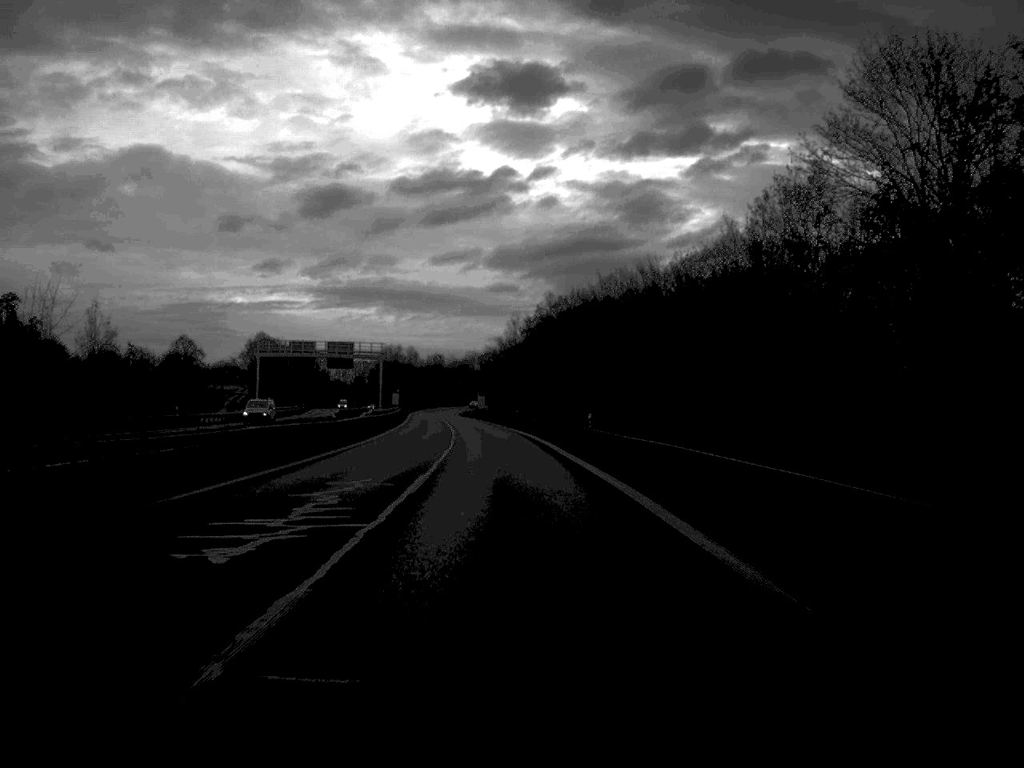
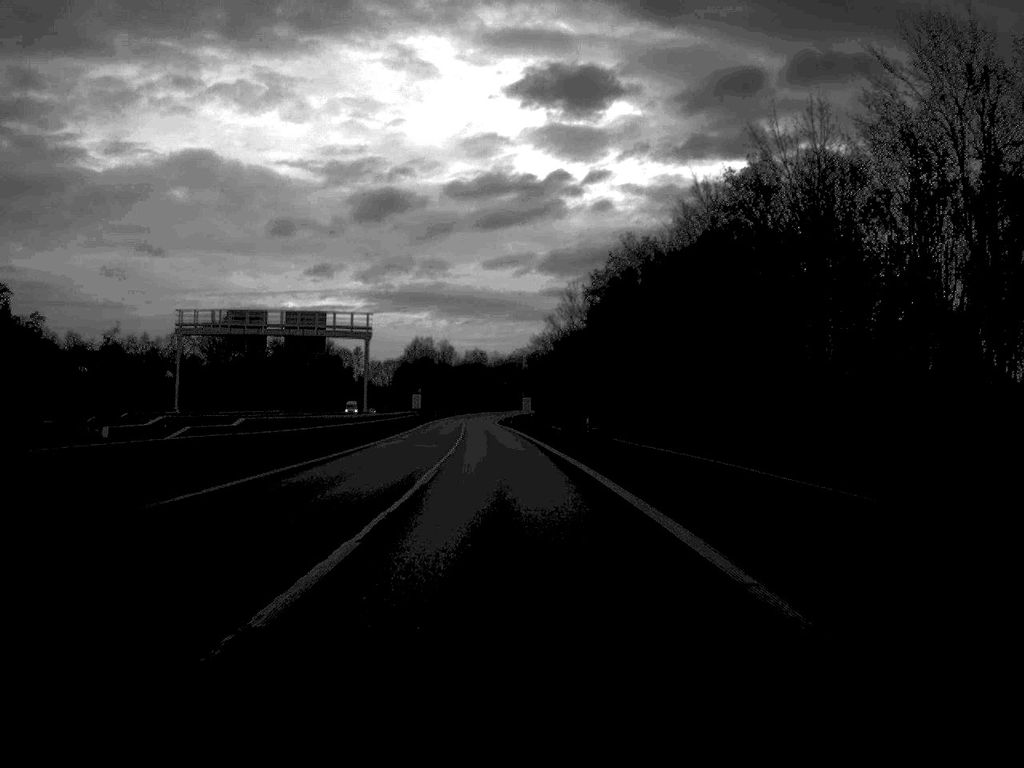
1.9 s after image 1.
(-1.0, +49.9) m; -2°
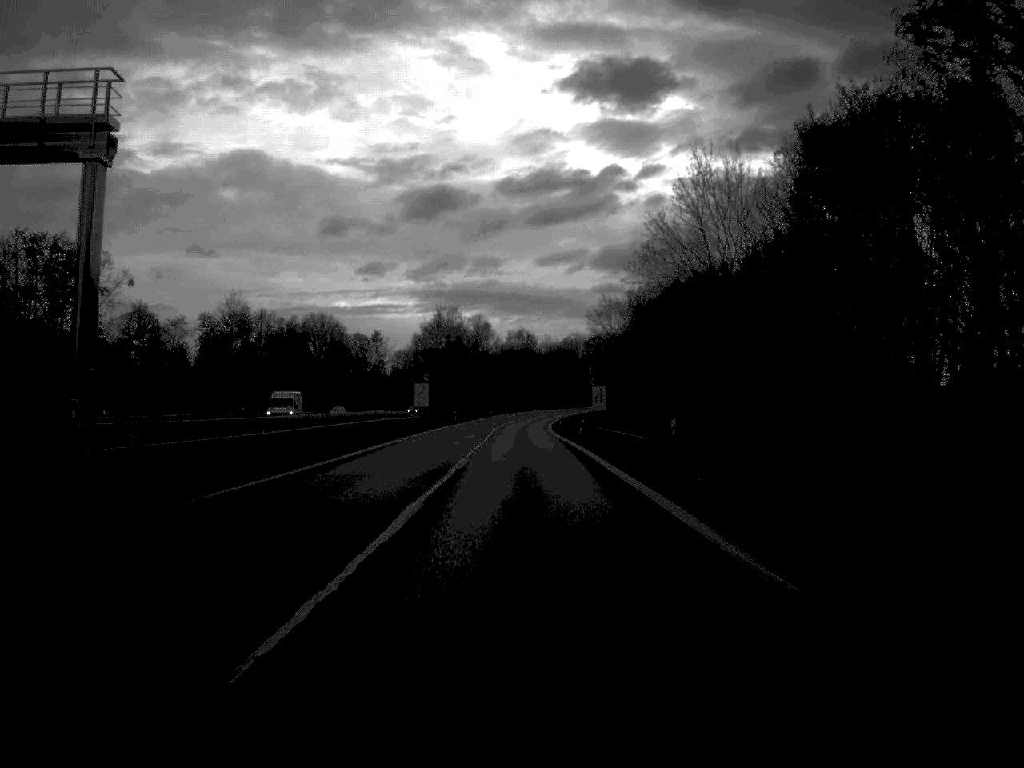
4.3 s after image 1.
(-1.7, +66.2) m; -2°
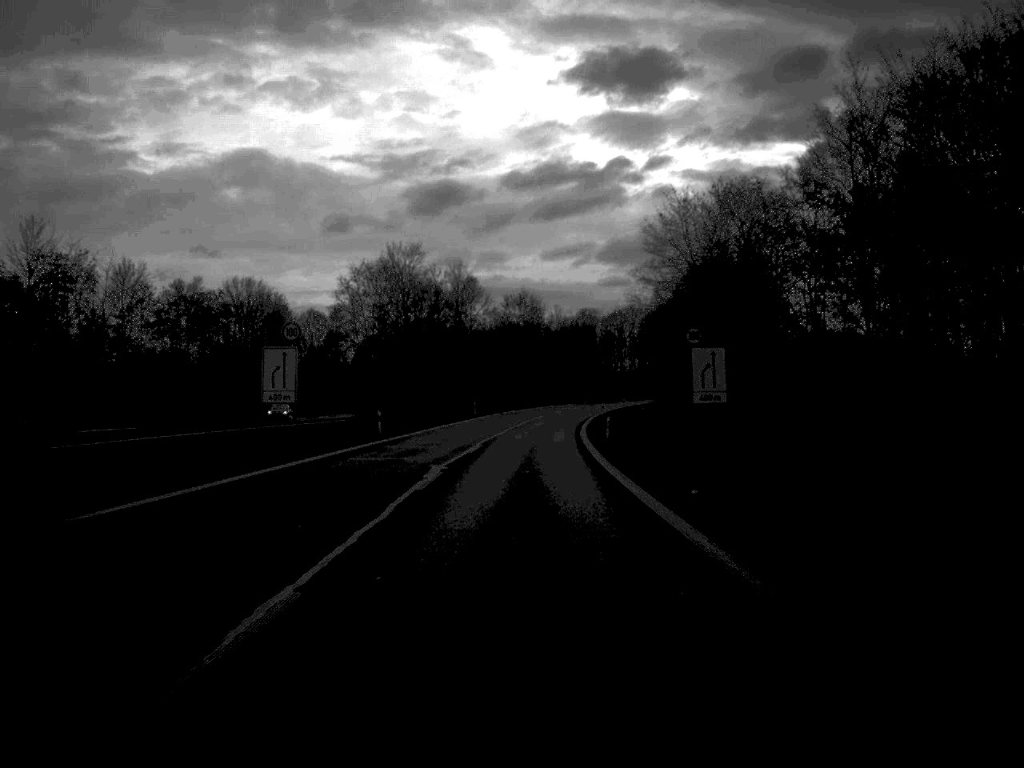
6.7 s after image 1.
(-0.1, +64.0) m; 0°
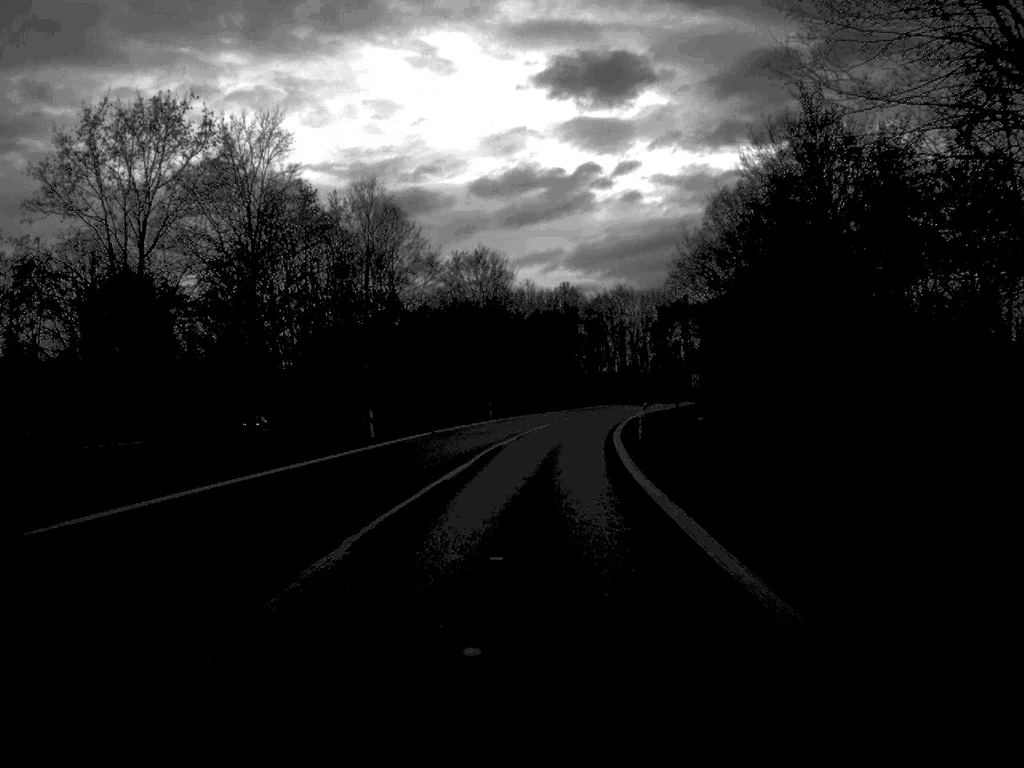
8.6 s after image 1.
(+0.5, +51.0) m; +1°
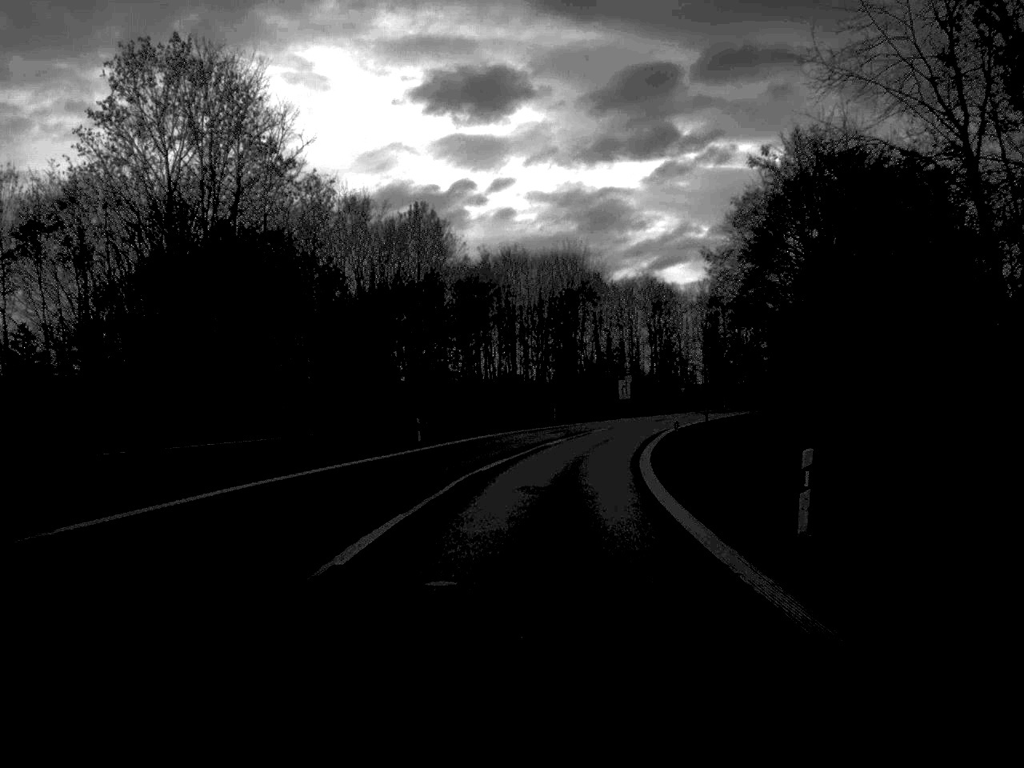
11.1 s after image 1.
(+3.0, +66.6) m; +6°
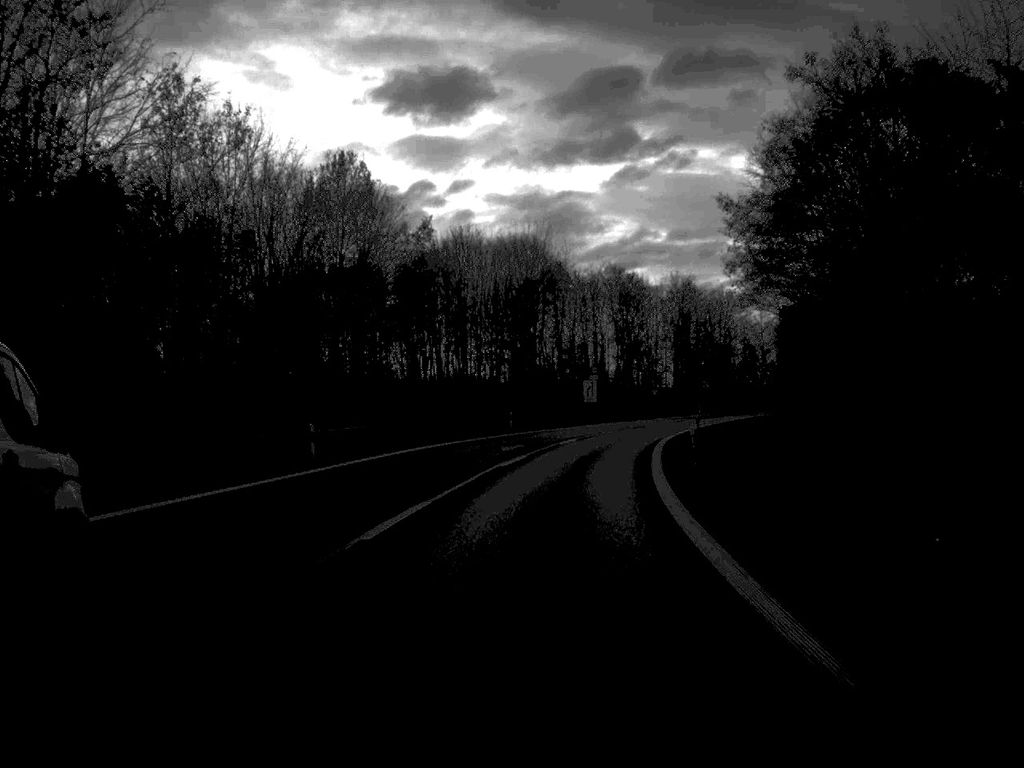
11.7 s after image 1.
(+0.3, +15.7) m; +2°
